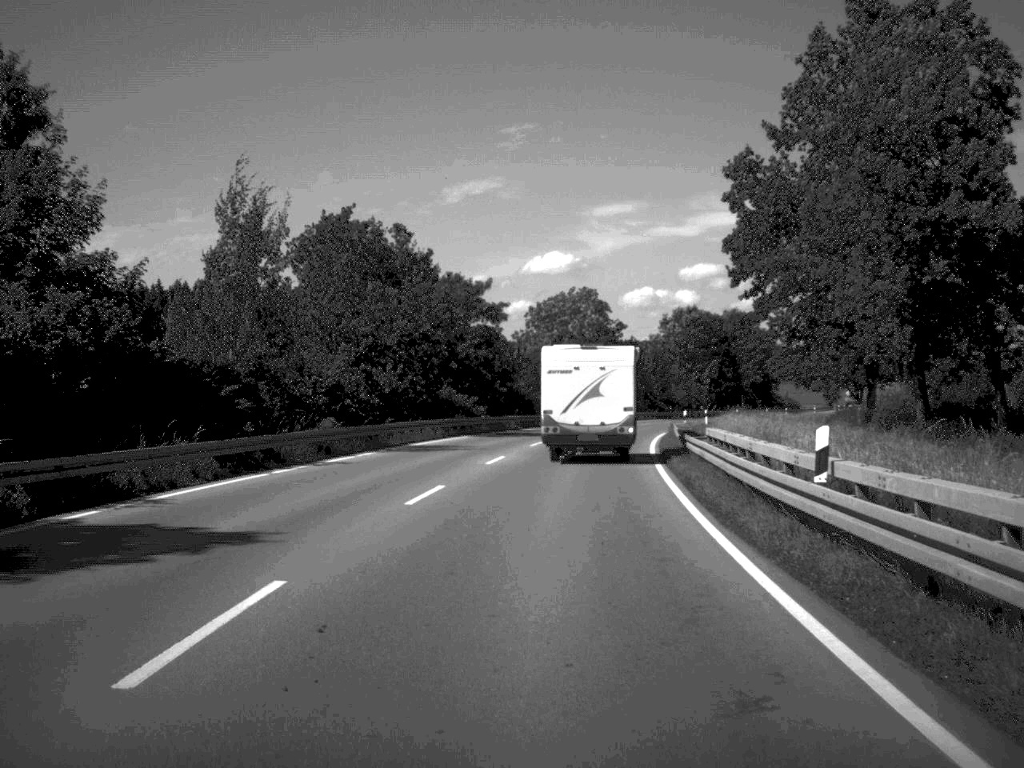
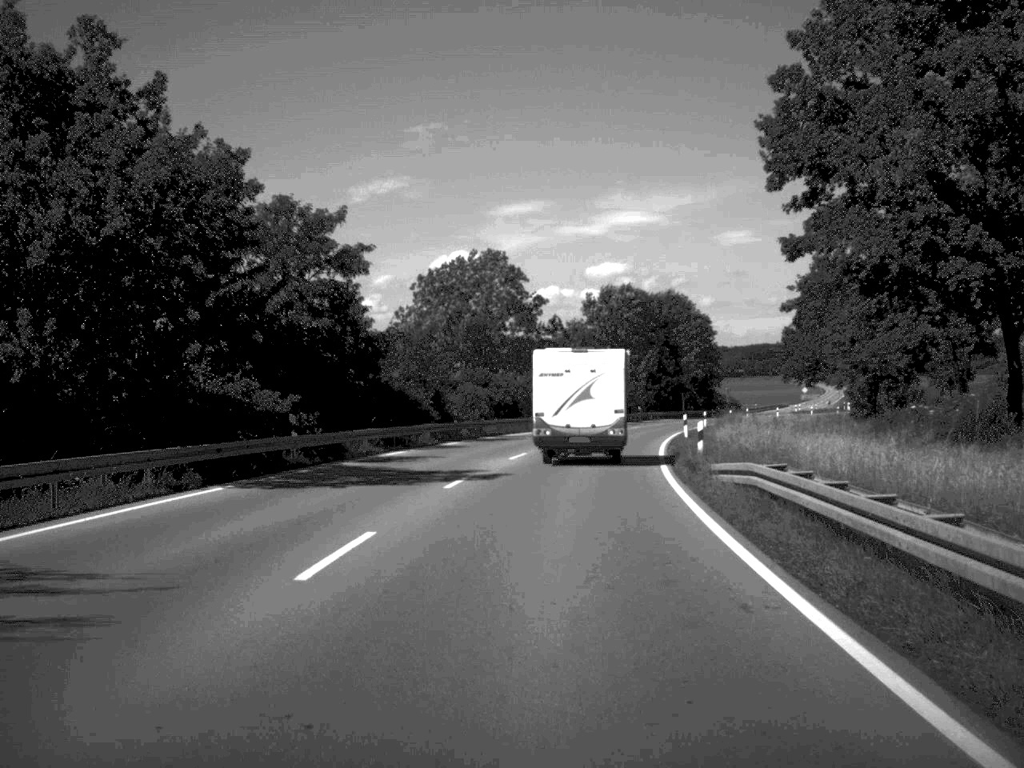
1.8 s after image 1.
(+1.1, +31.1) m; +4°
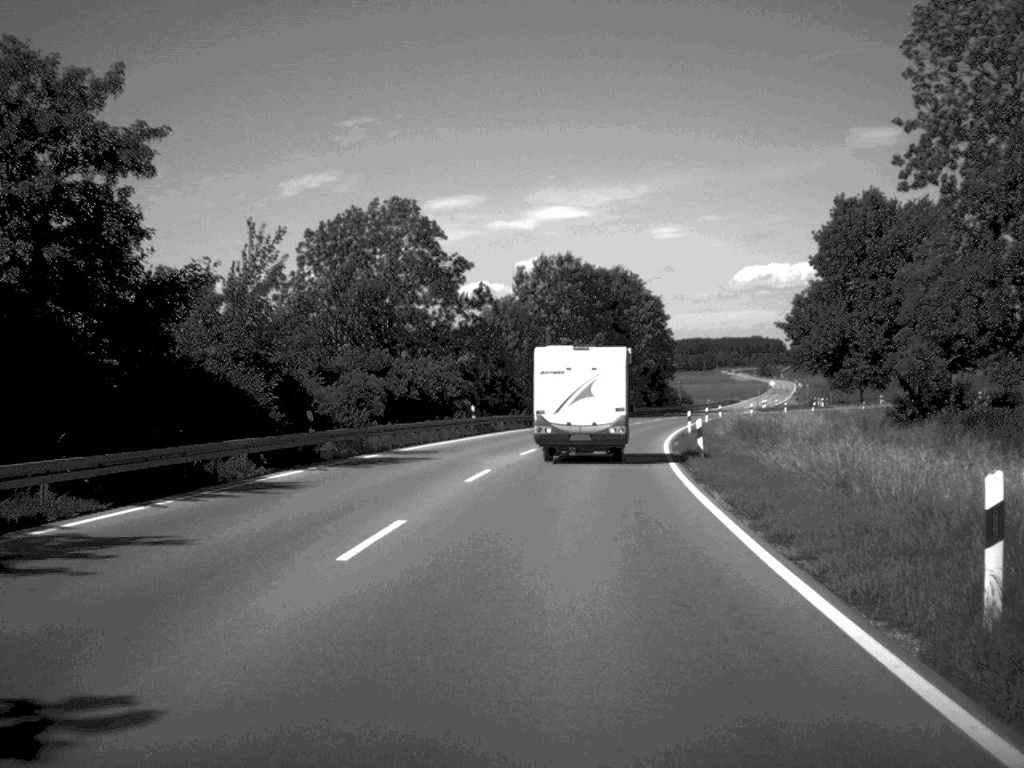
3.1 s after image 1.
(+0.6, +22.2) m; +3°
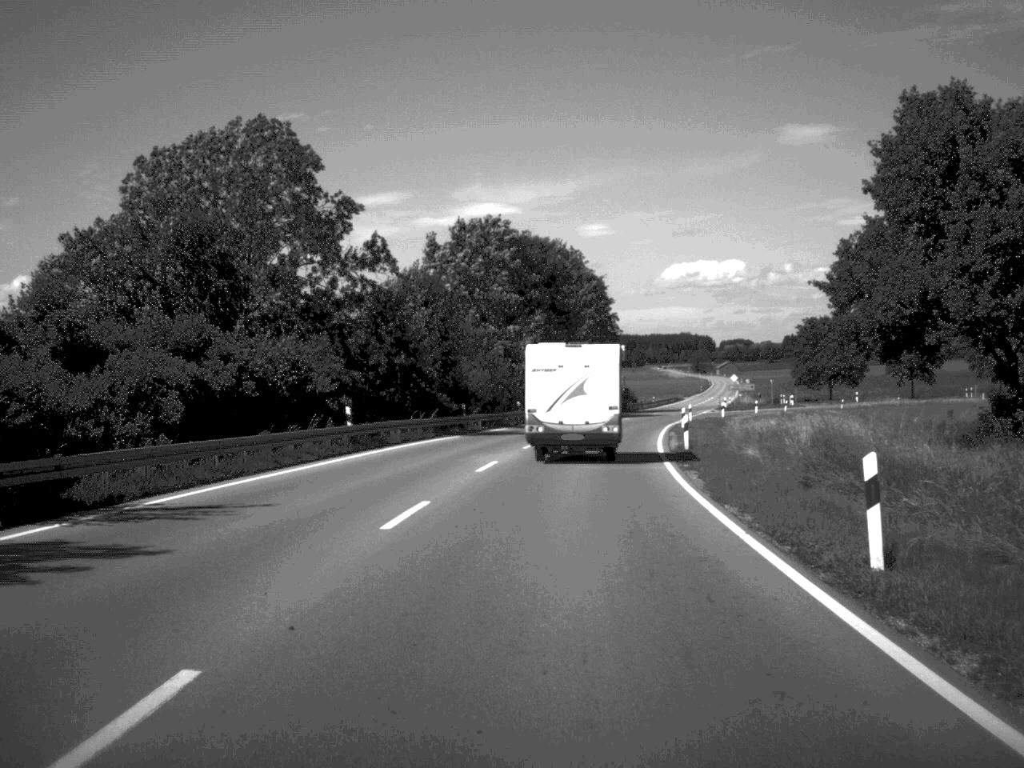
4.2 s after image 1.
(+0.6, +20.7) m; +3°
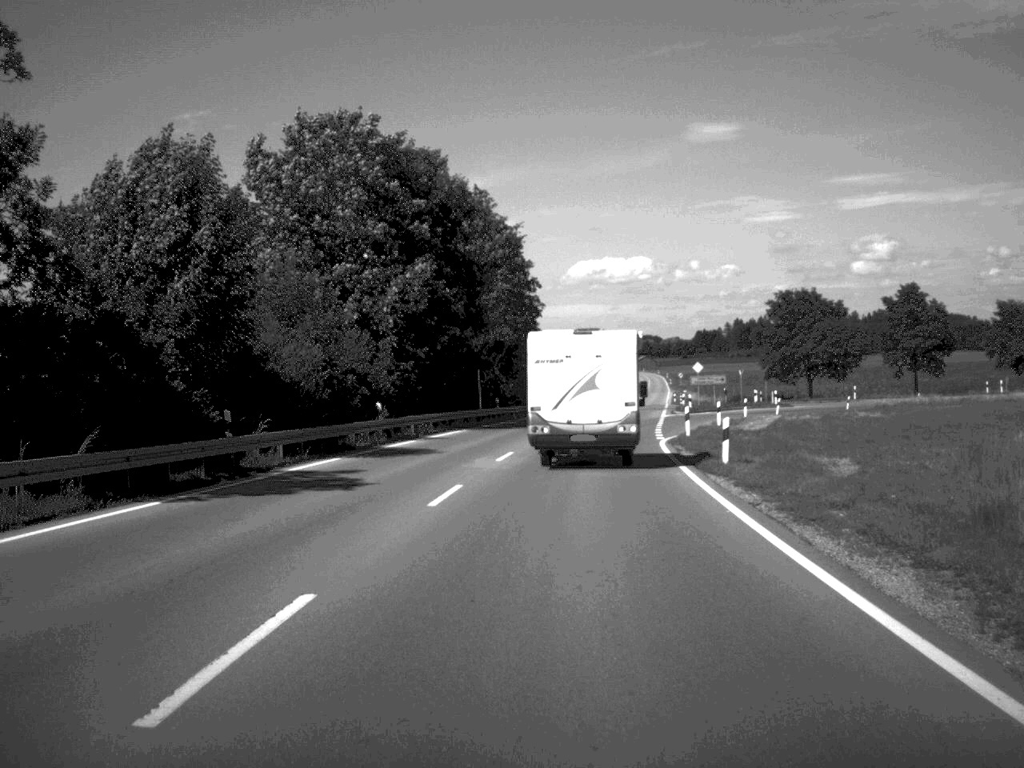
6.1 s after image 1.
(+1.1, +32.6) m; +4°
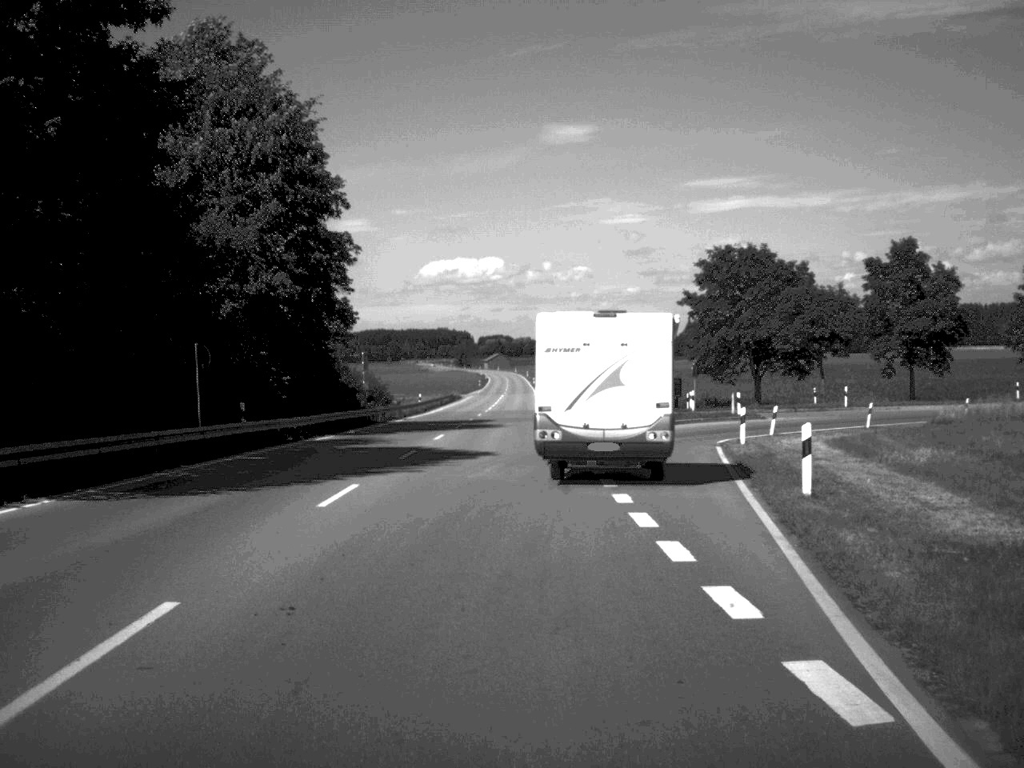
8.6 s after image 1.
(+1.9, +35.7) m; +7°
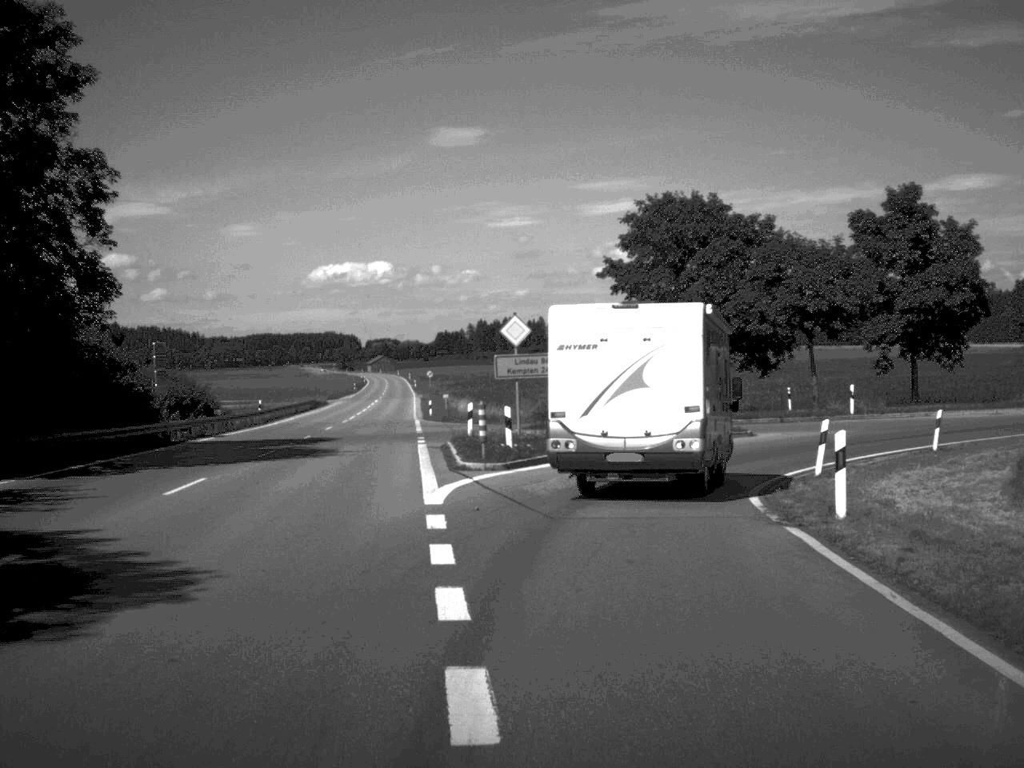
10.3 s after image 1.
(+0.9, +20.5) m; +5°
